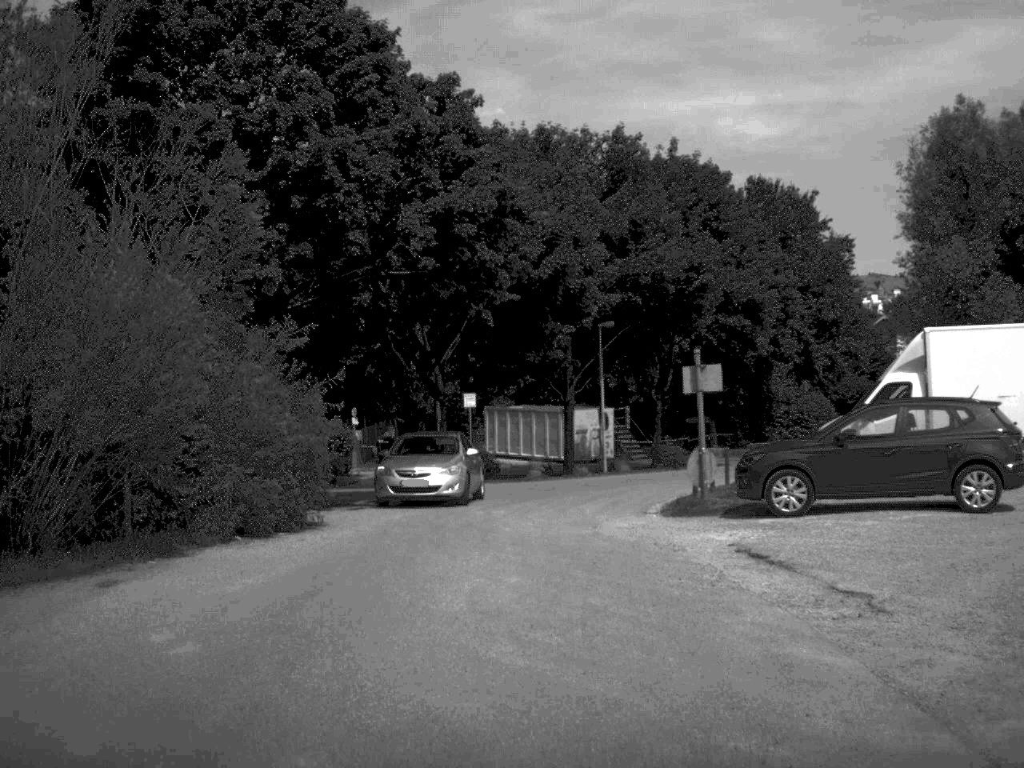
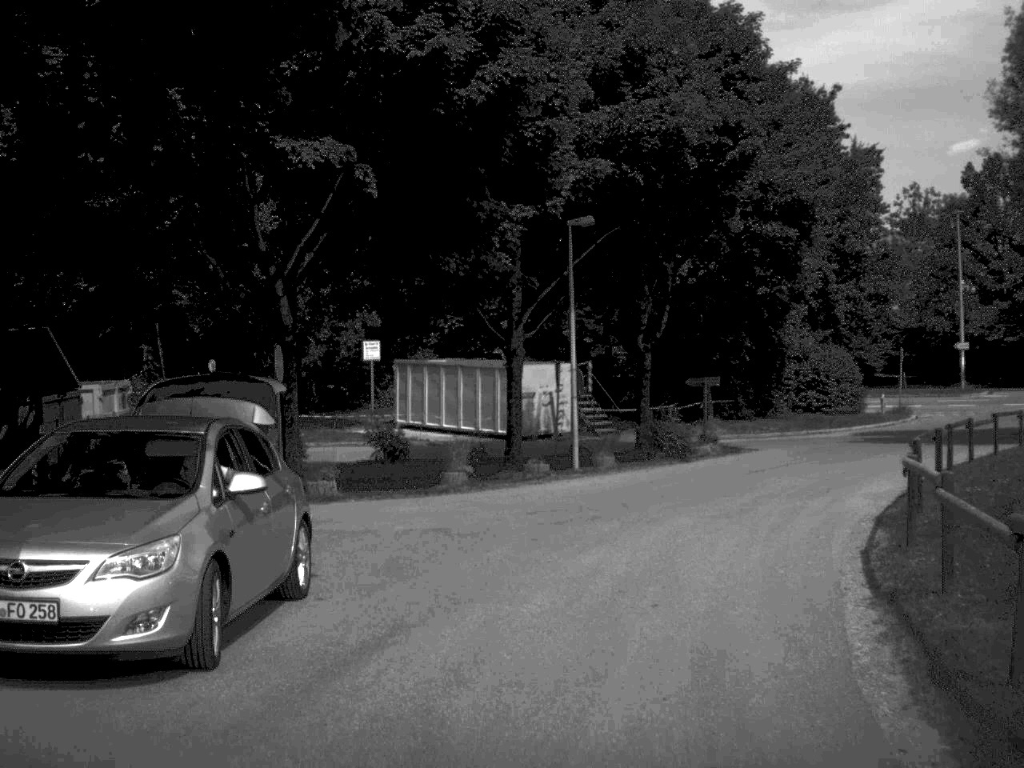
(+0.2, +16.9) m; +3°
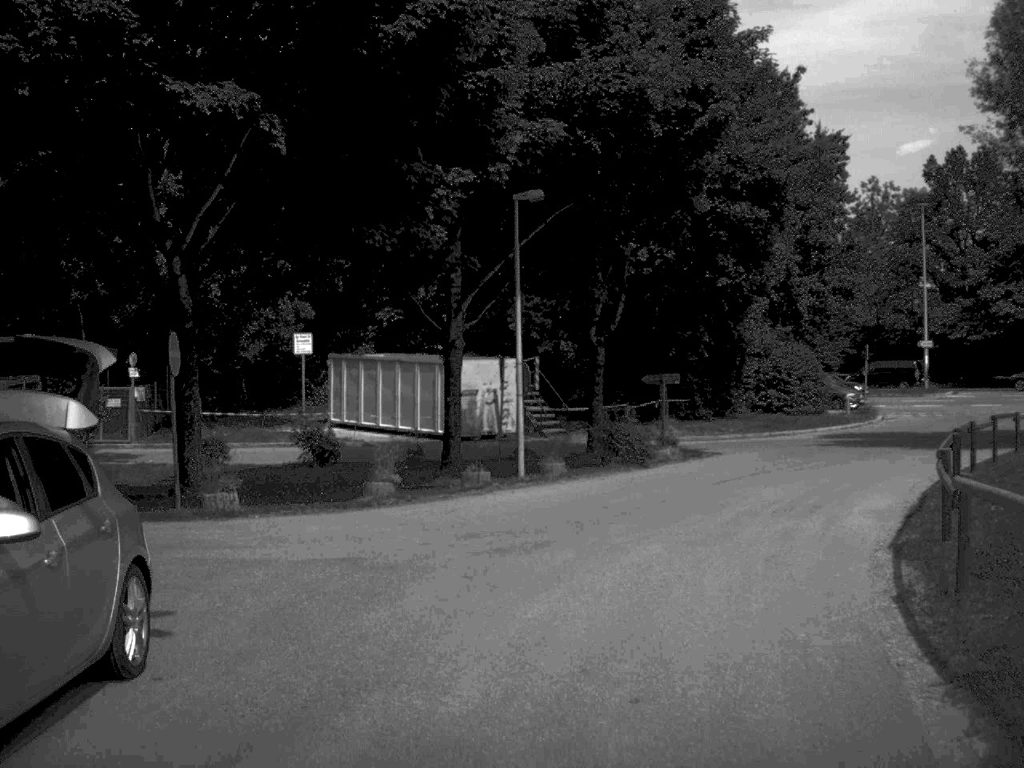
(+0.1, +3.0) m; +2°
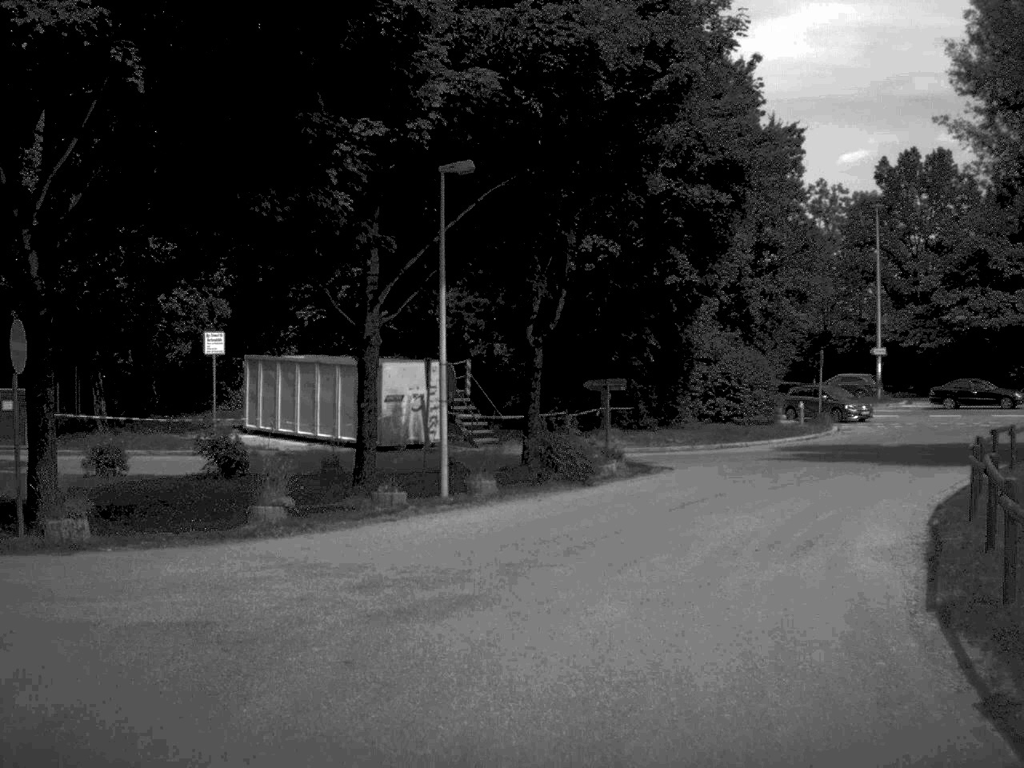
(+0.1, +3.3) m; +3°
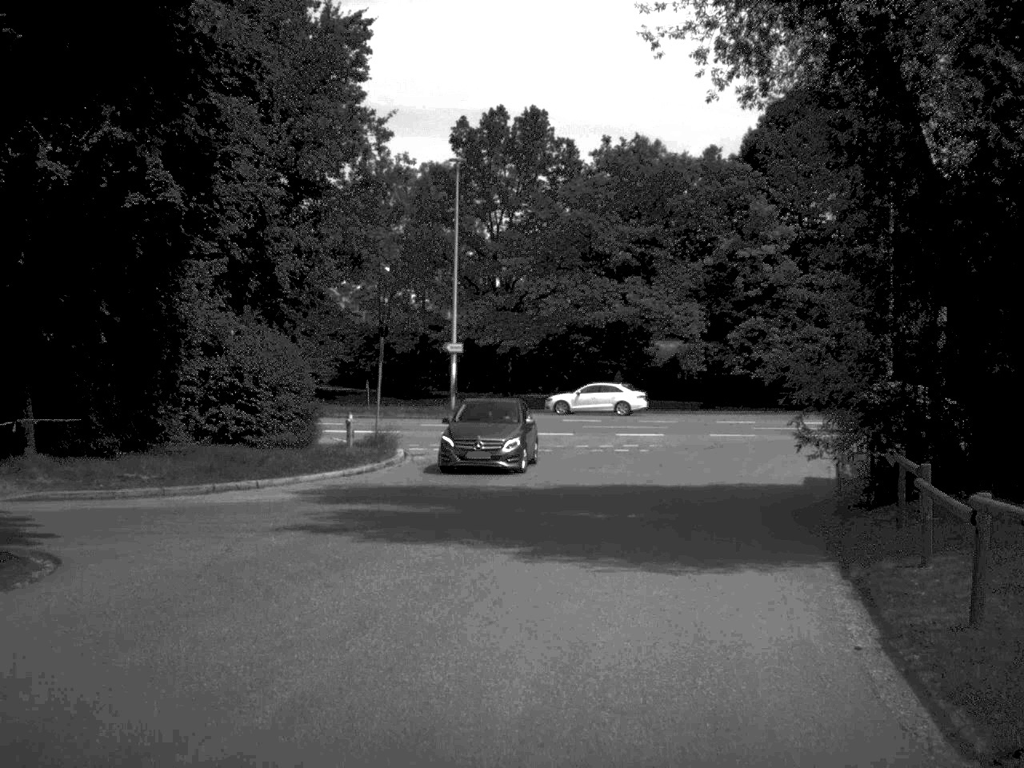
(+2.8, +15.3) m; +20°
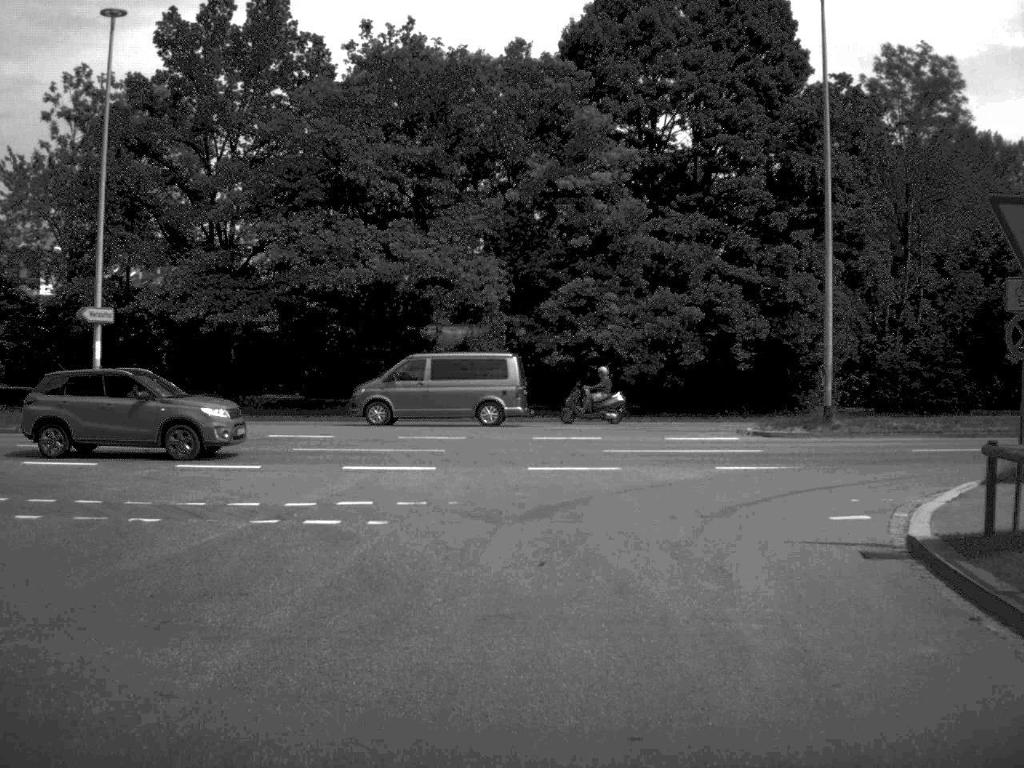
(+2.2, +20.0) m; +9°
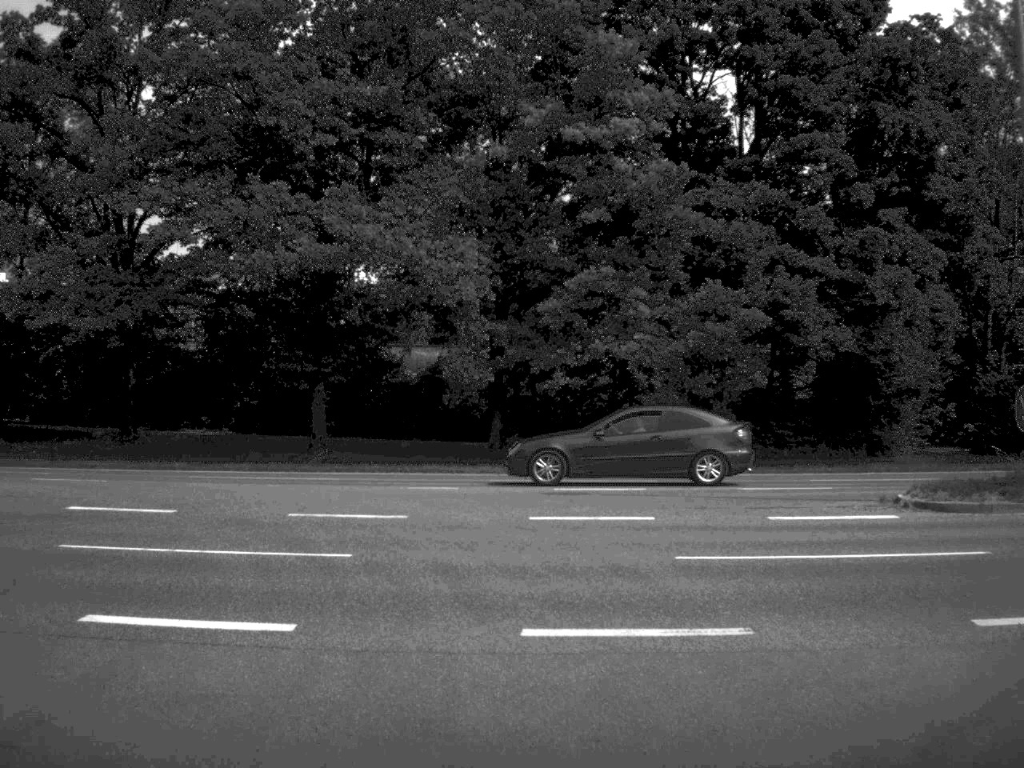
(0.0, +12.3) m; 0°
